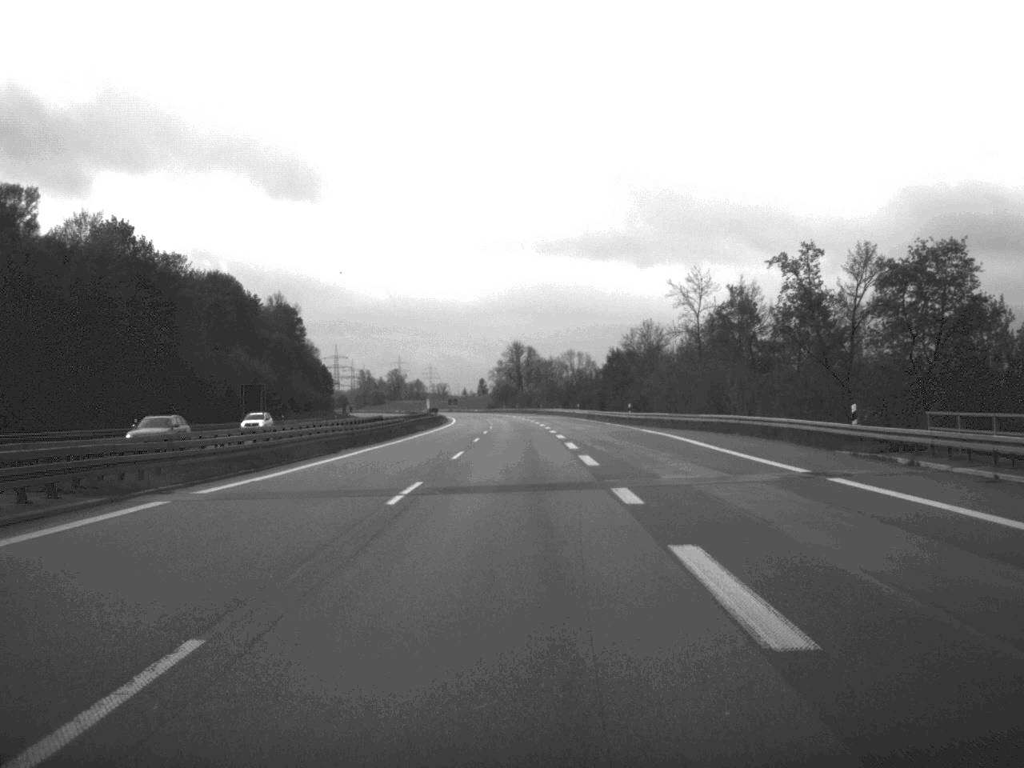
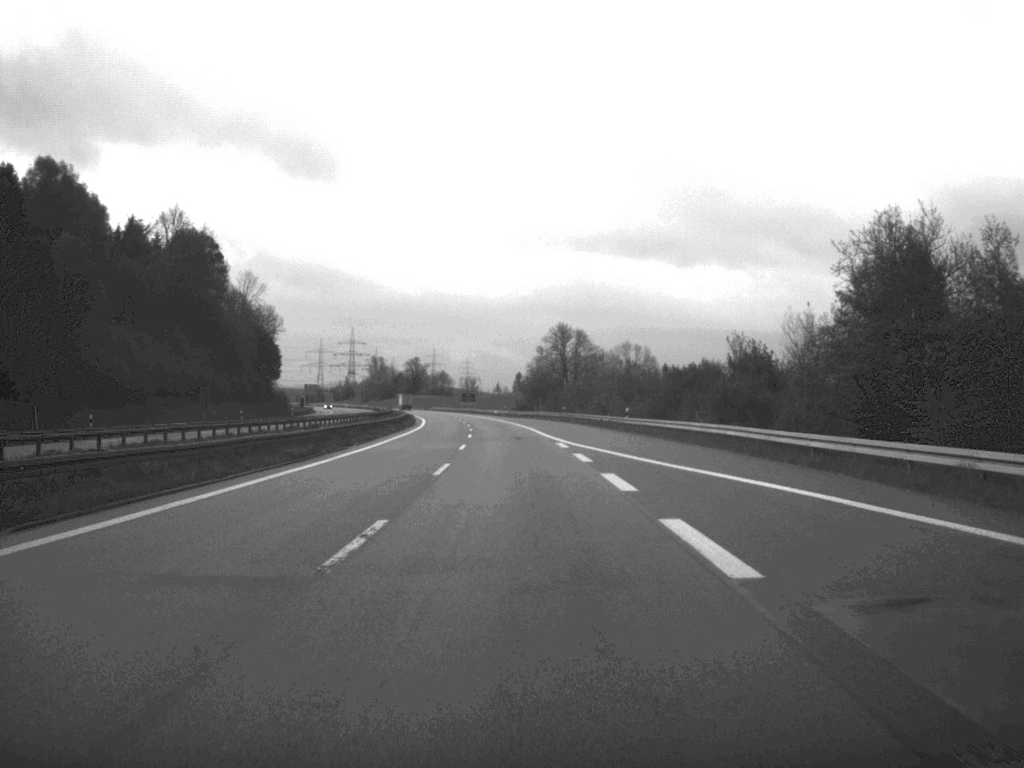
(-1.5, +114.9) m; -2°
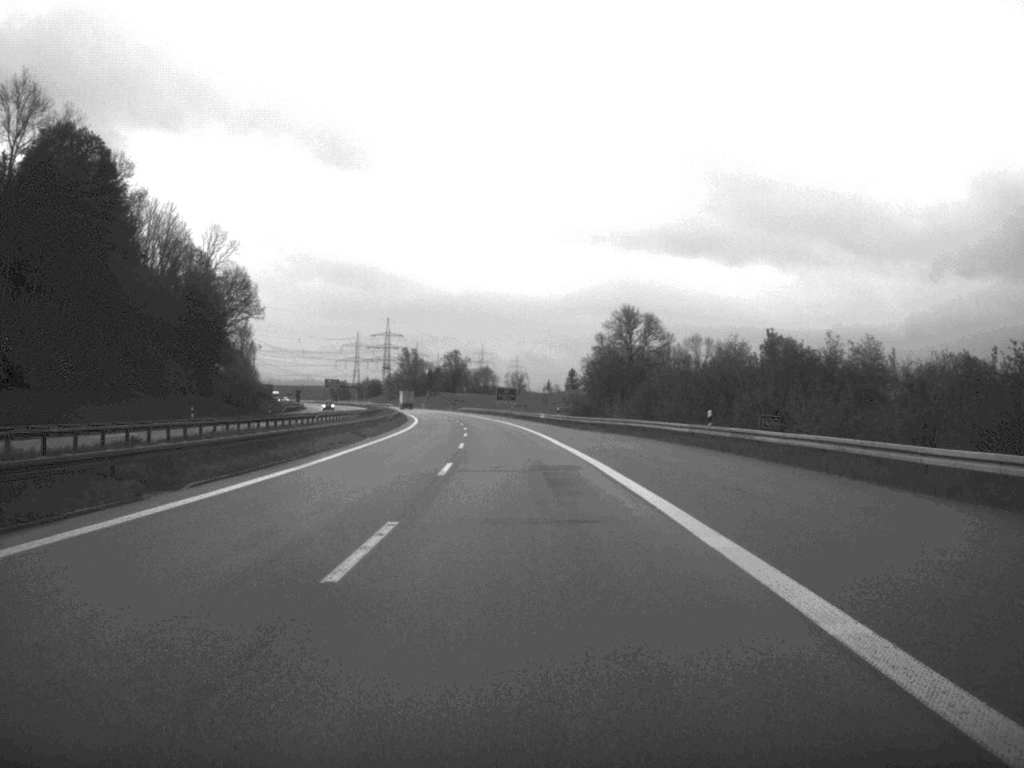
(-1.4, +71.4) m; -2°
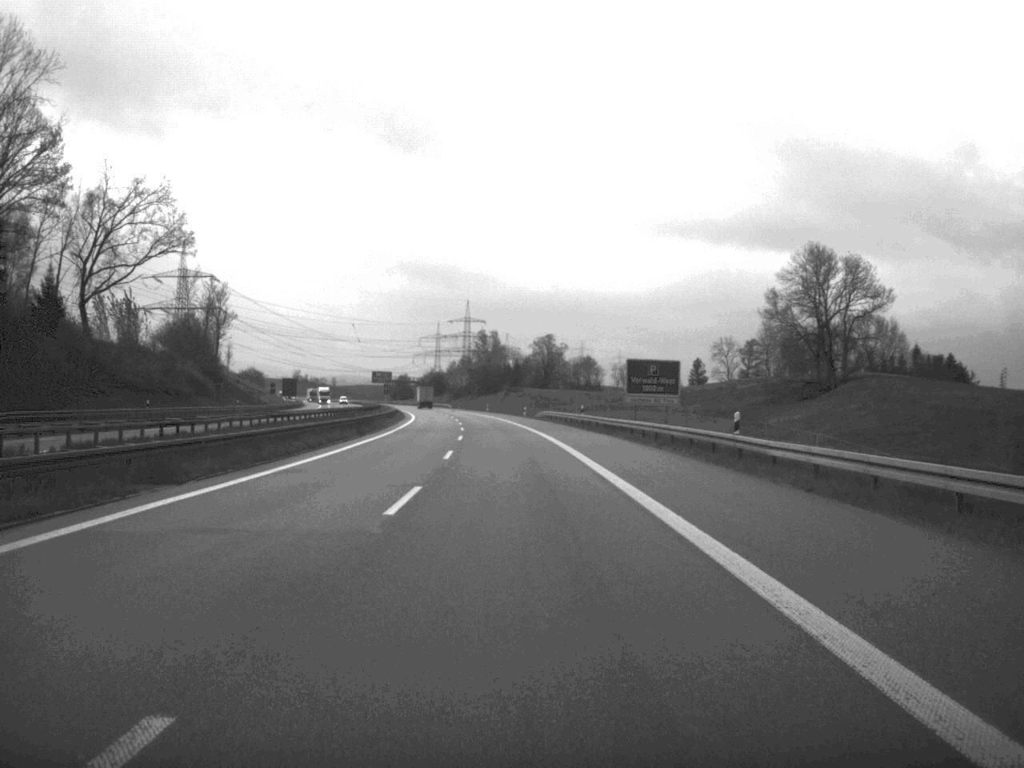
(-4.5, +117.2) m; -5°
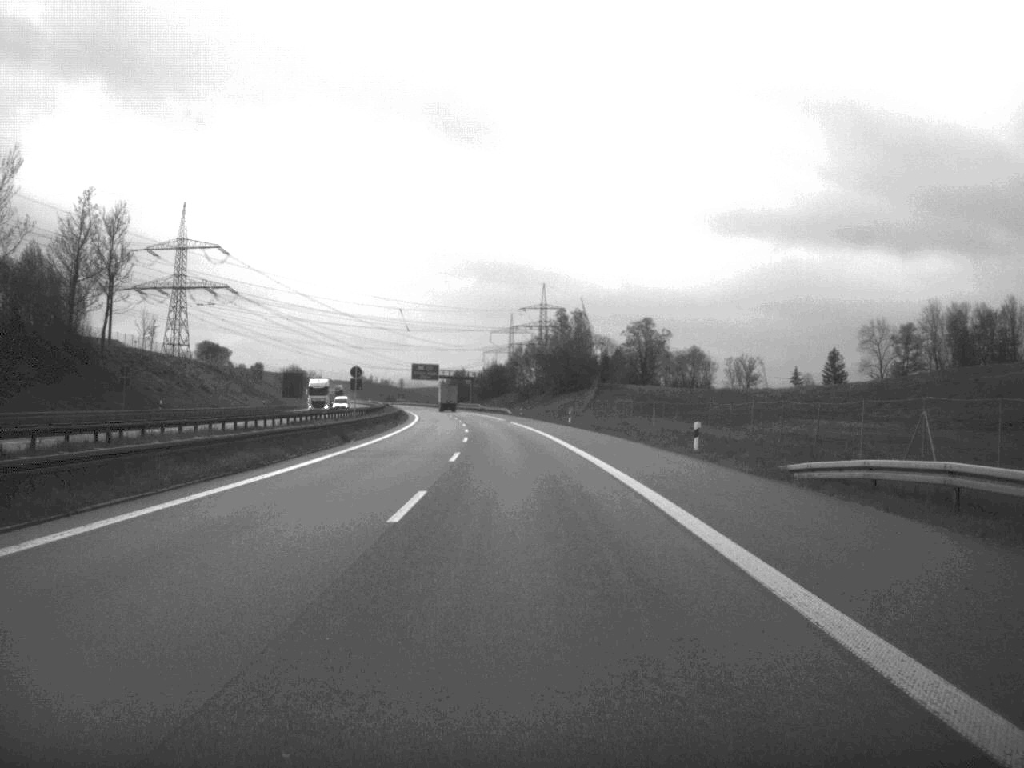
(-3.0, +89.9) m; -4°
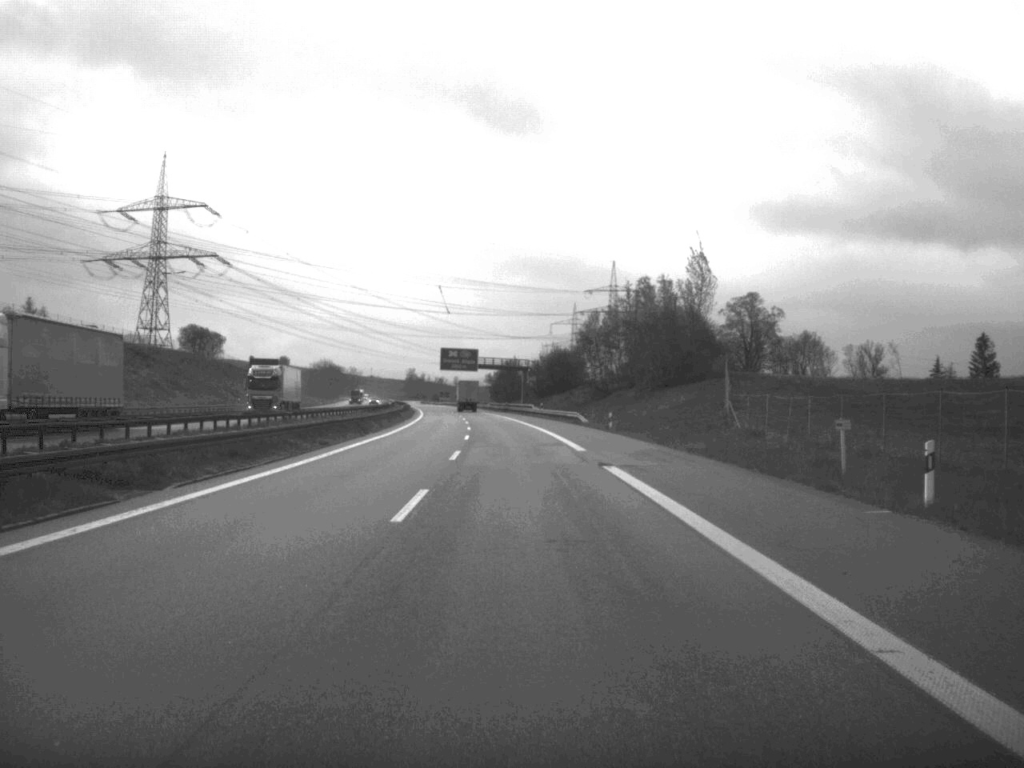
(-1.8, +71.3) m; -3°
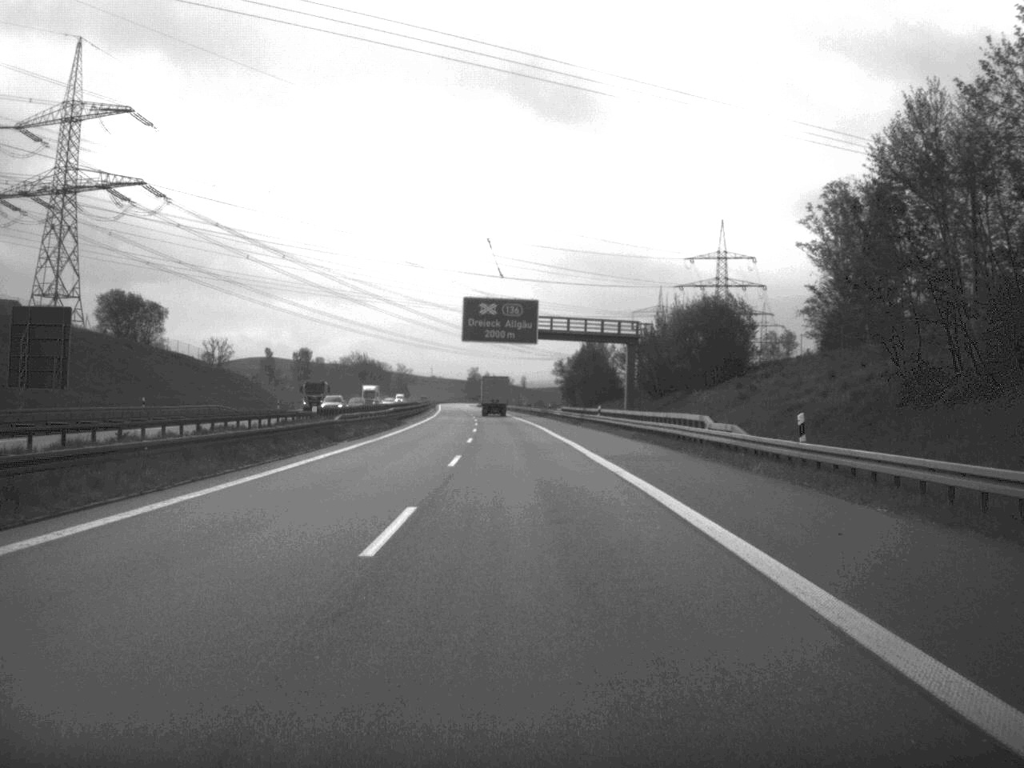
(-2.7, +92.1) m; -3°
